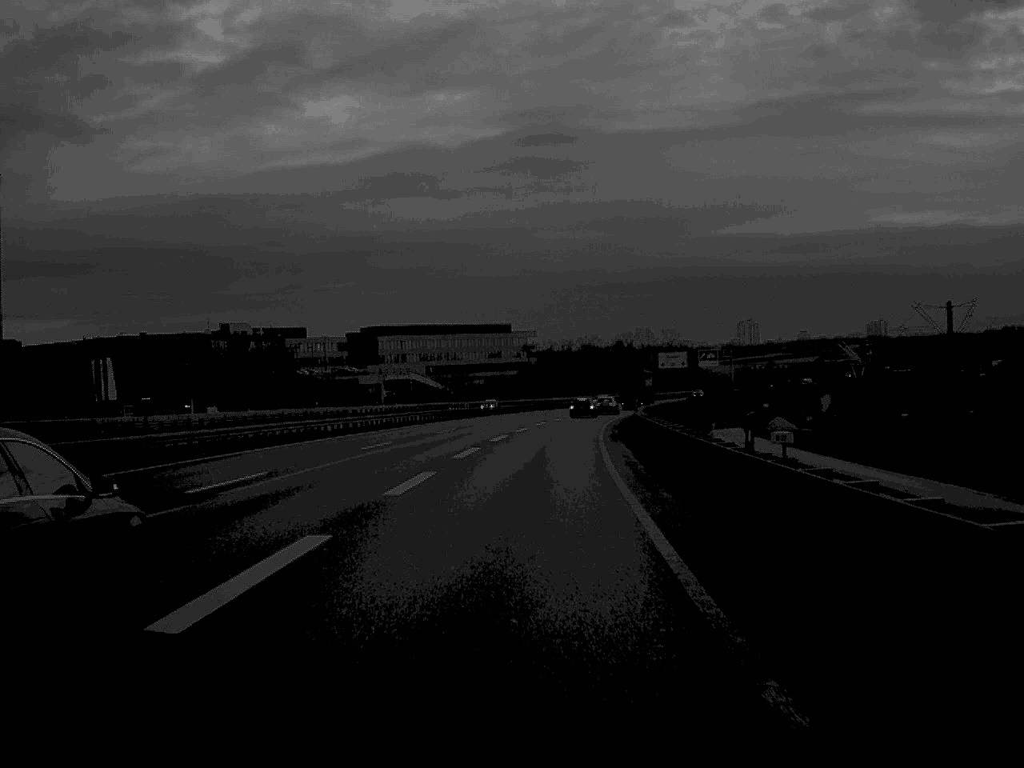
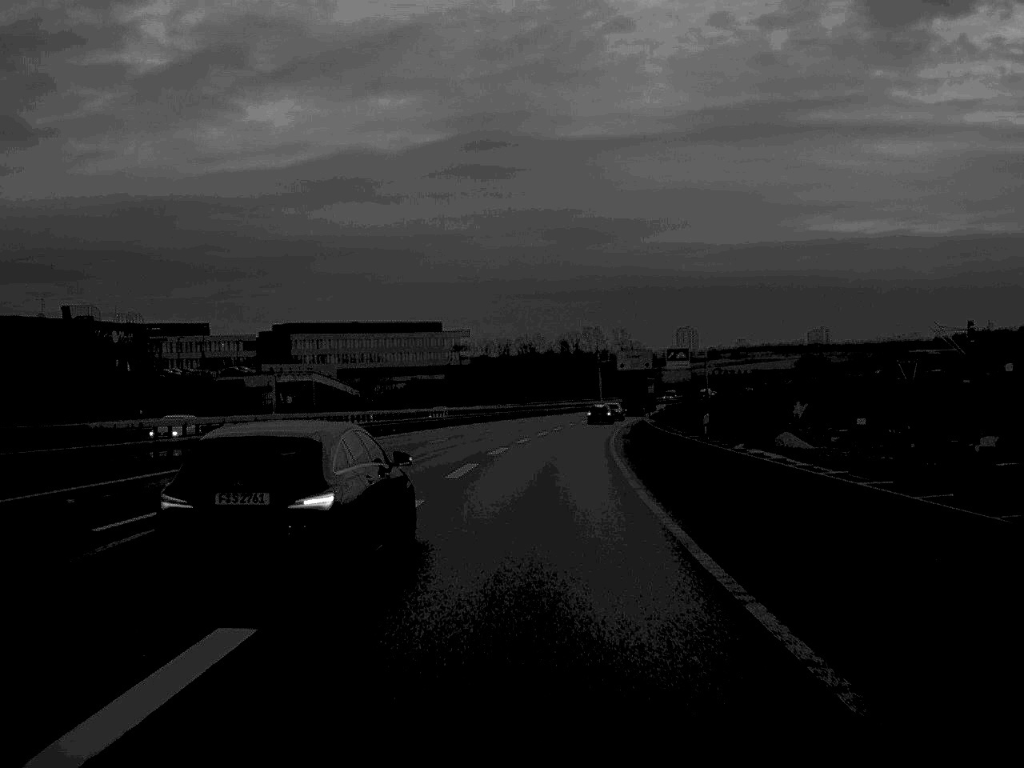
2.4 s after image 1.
(+0.7, +40.9) m; +3°
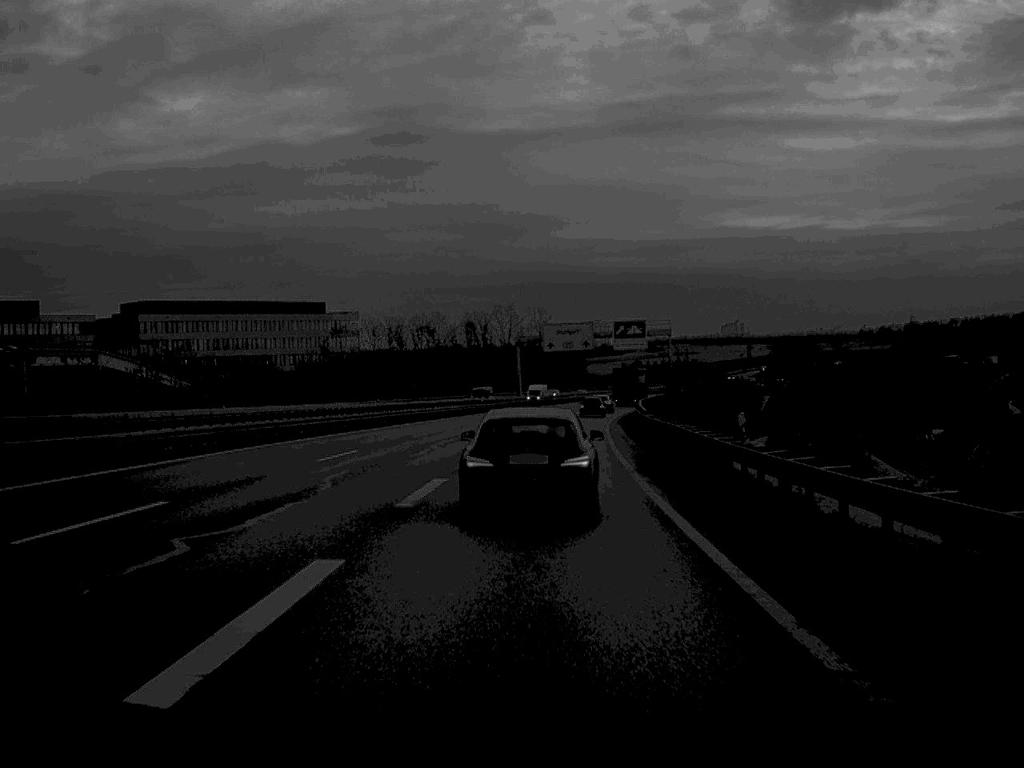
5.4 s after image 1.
(+1.9, +55.9) m; +4°
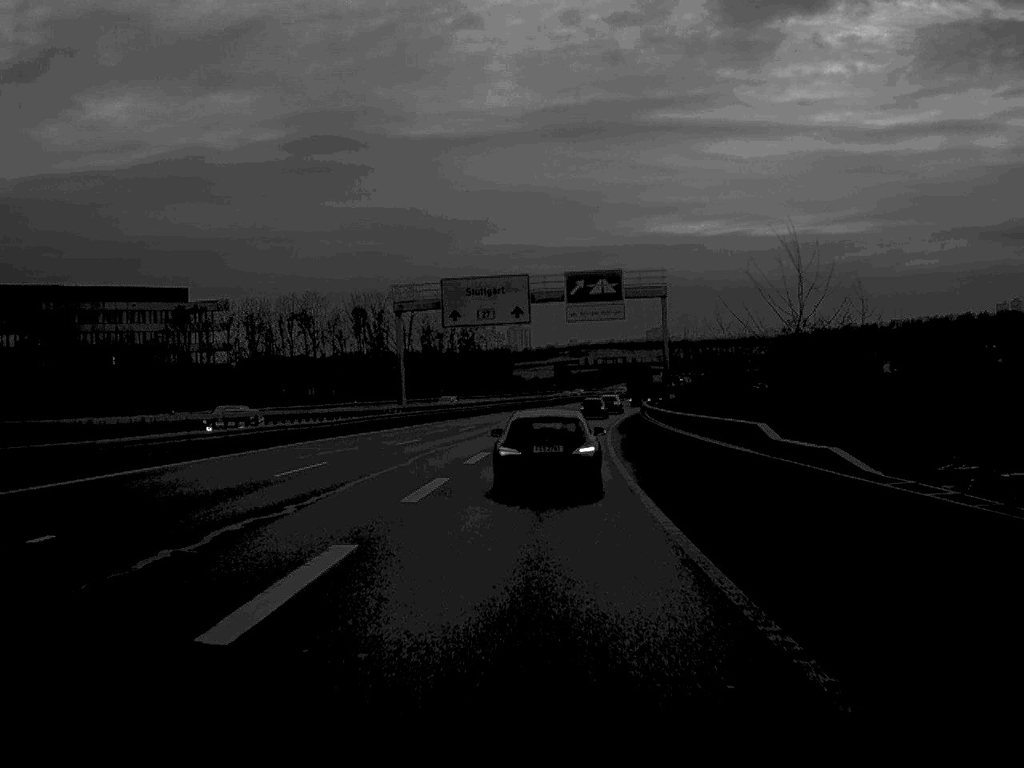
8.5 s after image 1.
(+1.9, +57.4) m; +4°
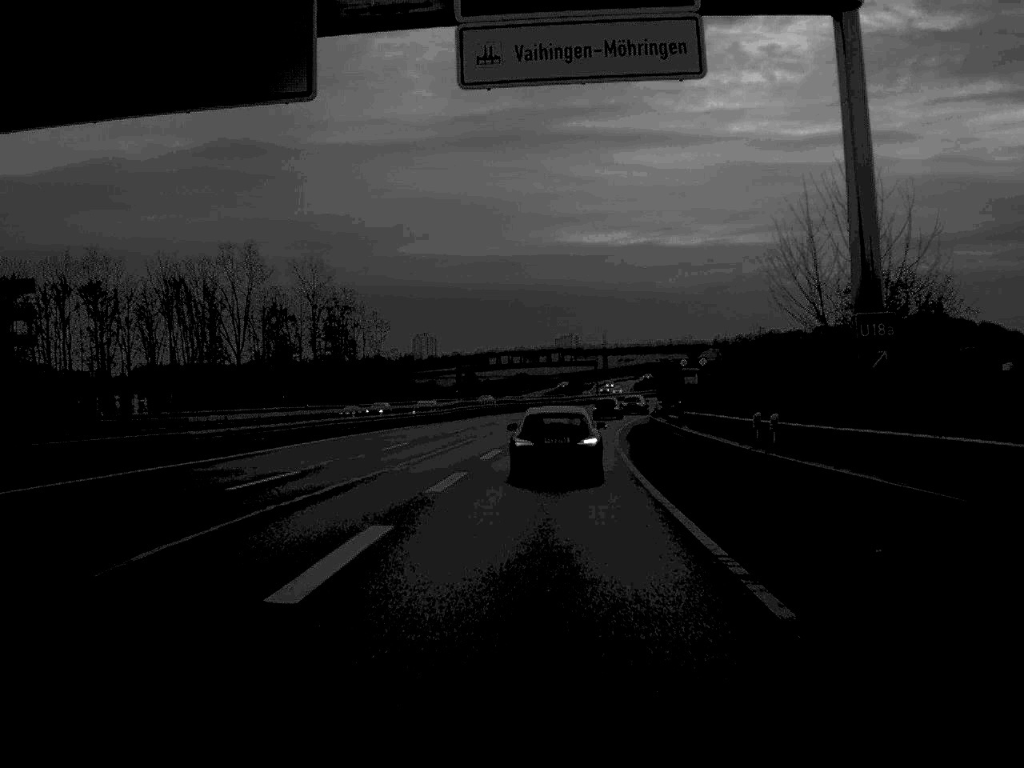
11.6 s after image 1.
(+2.0, +57.8) m; +4°
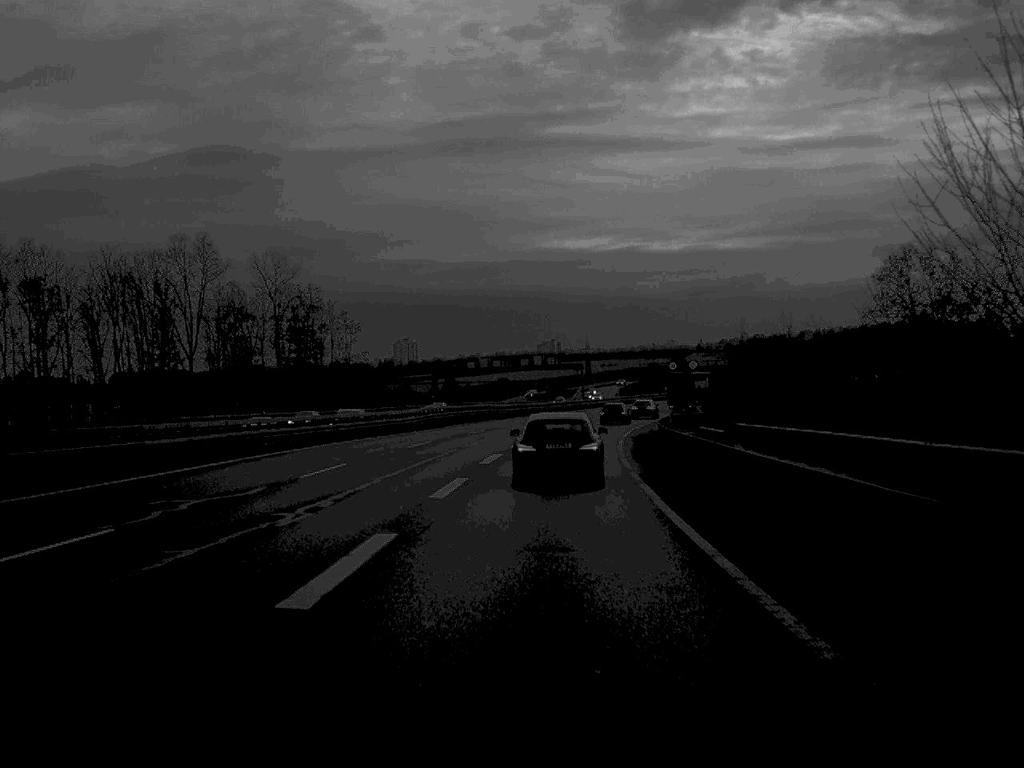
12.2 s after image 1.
(+0.1, +11.7) m; +1°
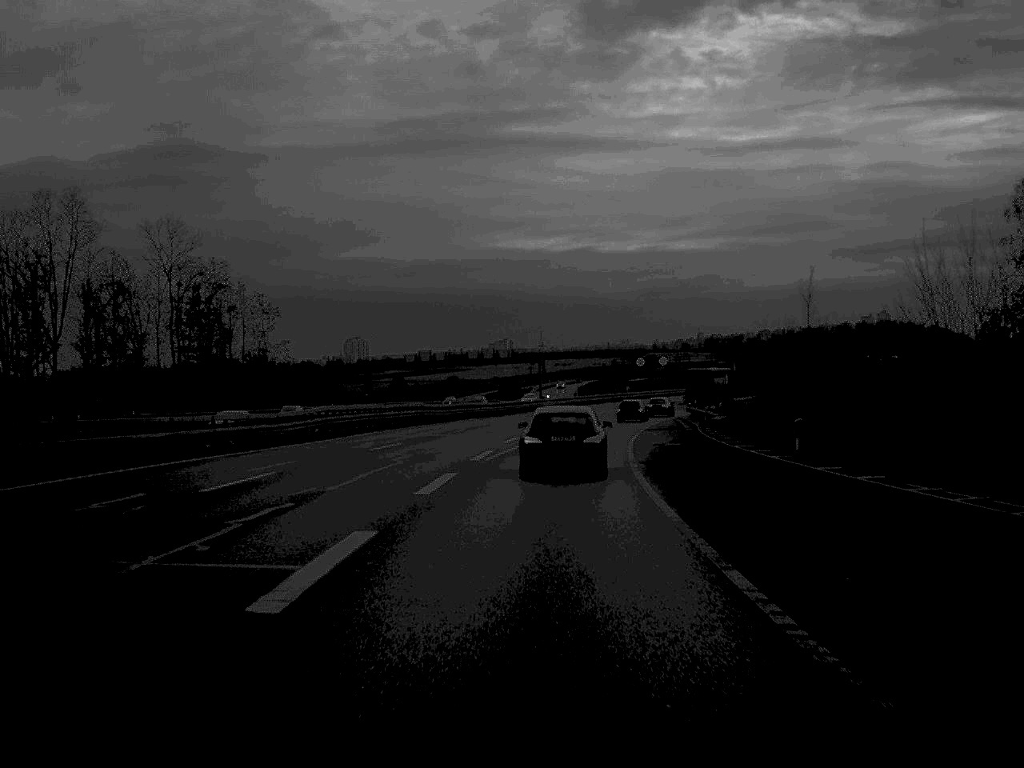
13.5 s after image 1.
(+0.4, +24.3) m; +2°
